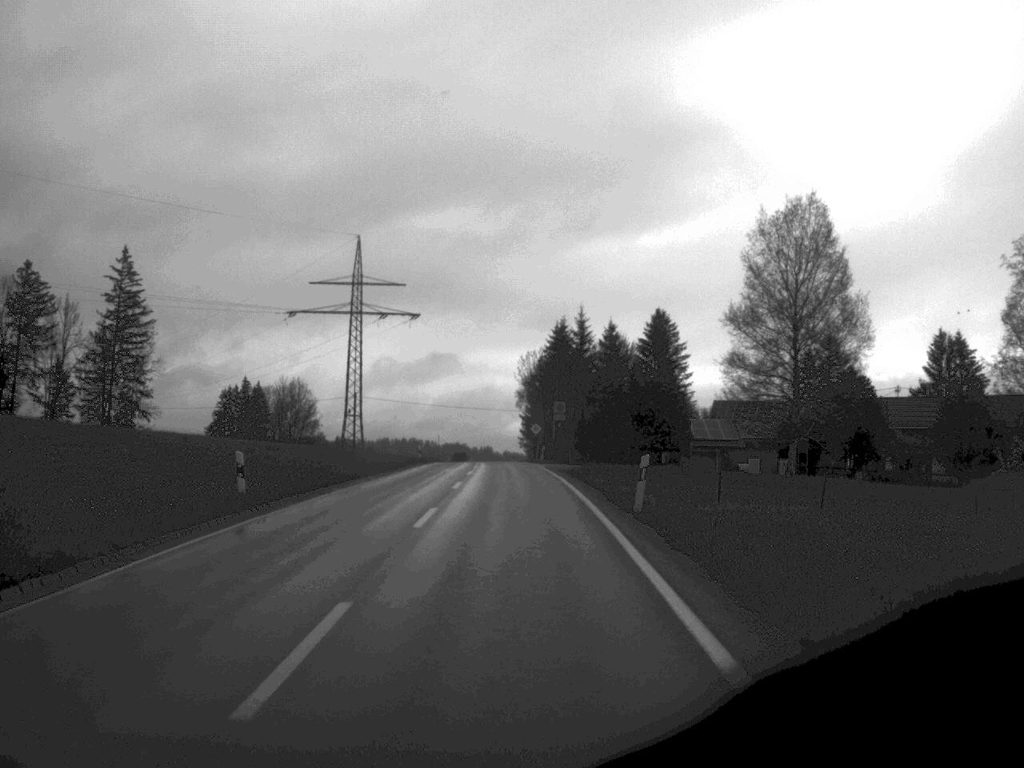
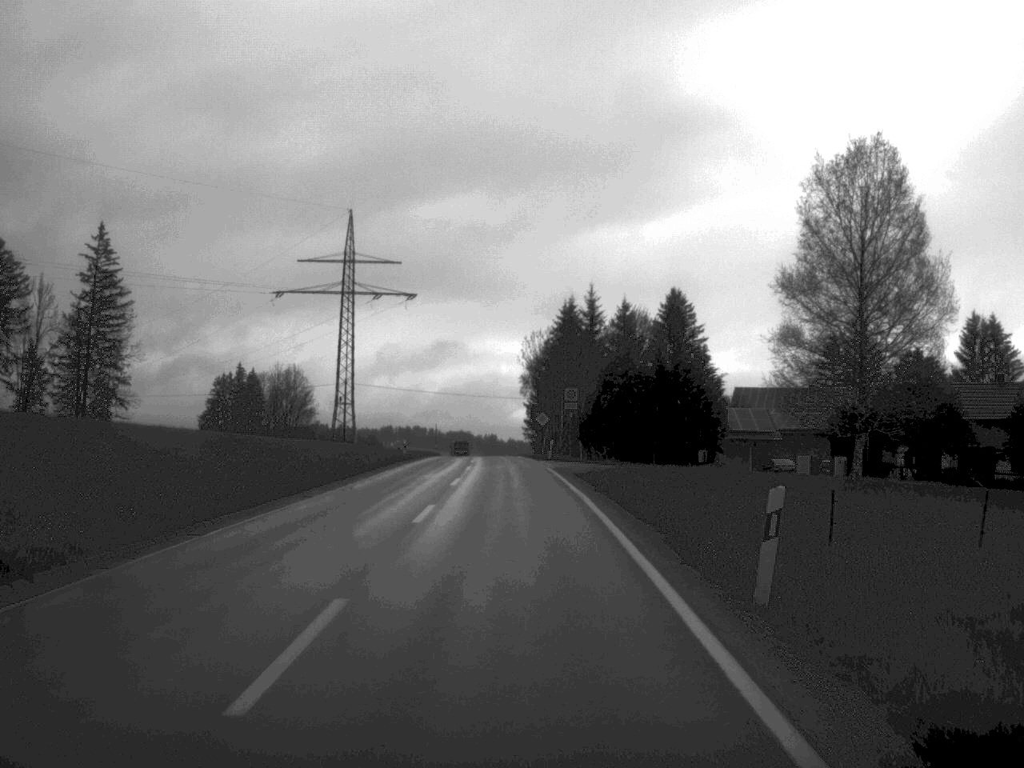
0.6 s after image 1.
(0.0, +11.2) m; 0°
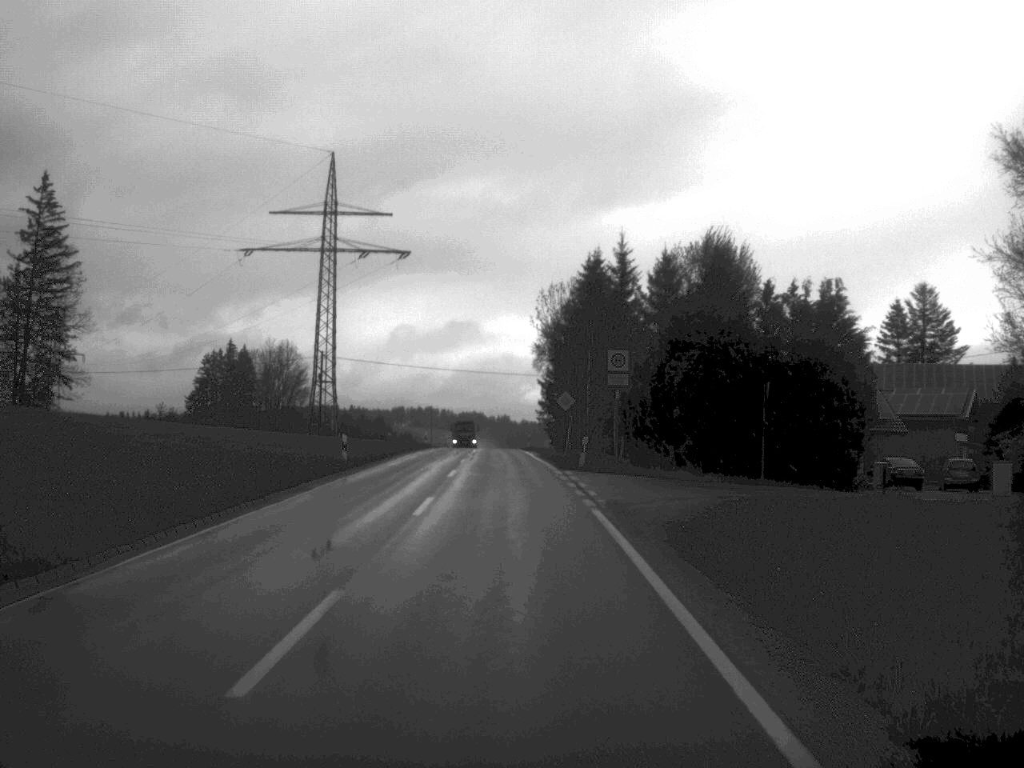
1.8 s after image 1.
(-0.1, +23.2) m; -1°
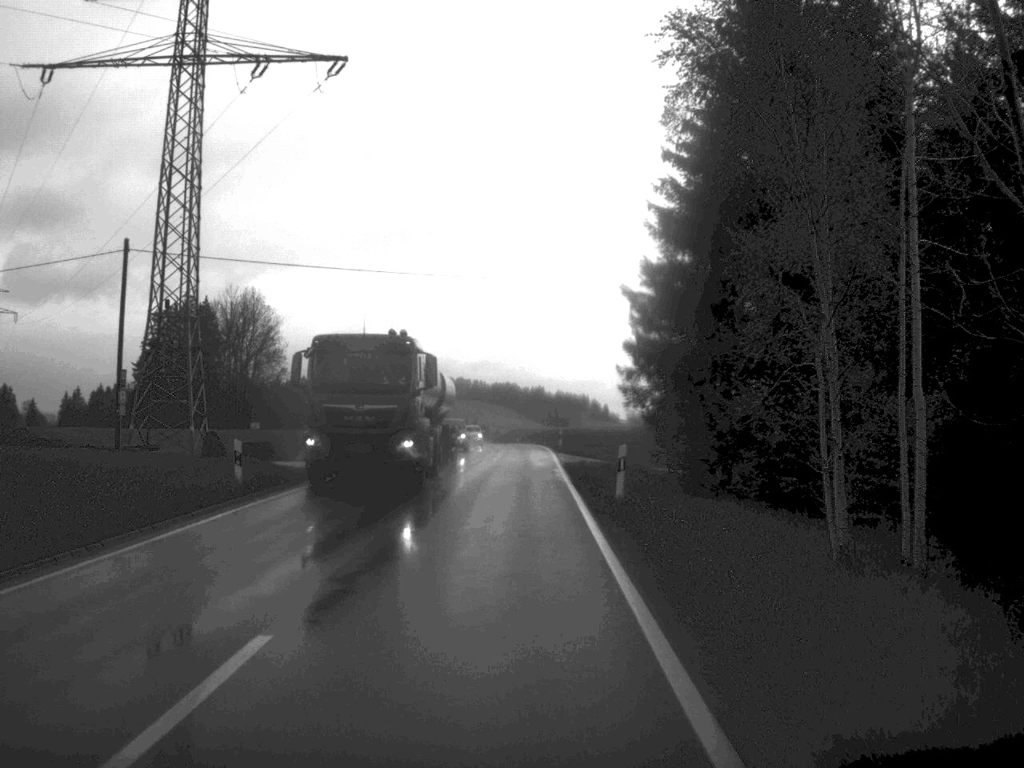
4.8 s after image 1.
(-1.0, +61.1) m; -2°
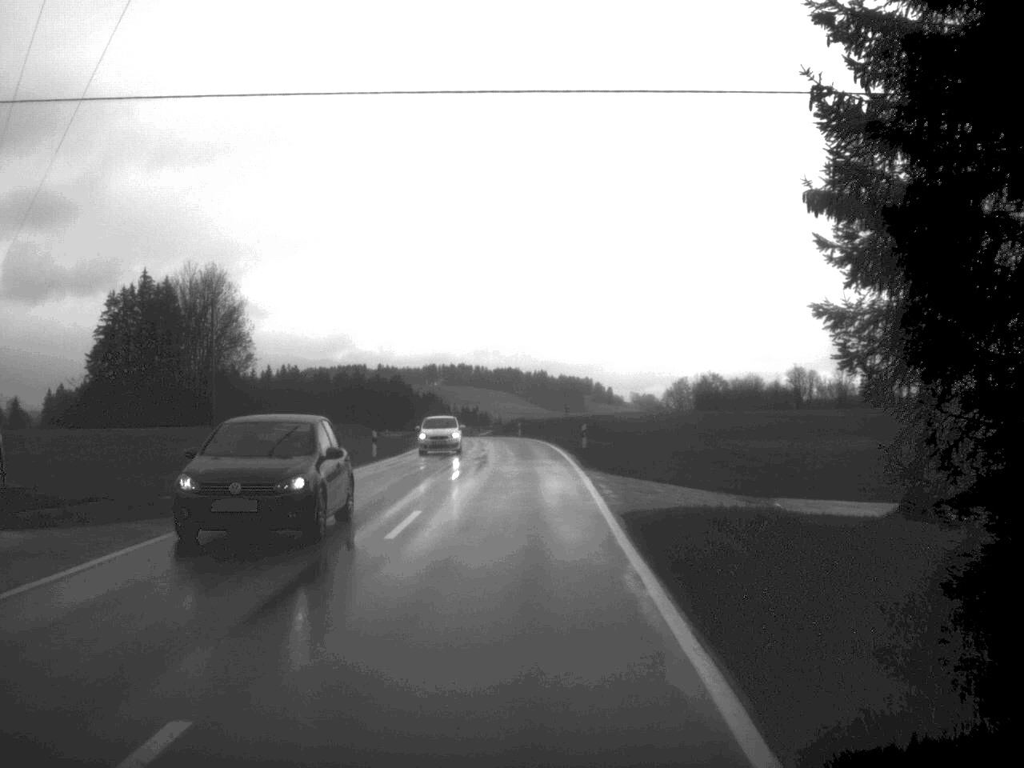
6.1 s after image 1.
(-0.1, +25.3) m; 0°
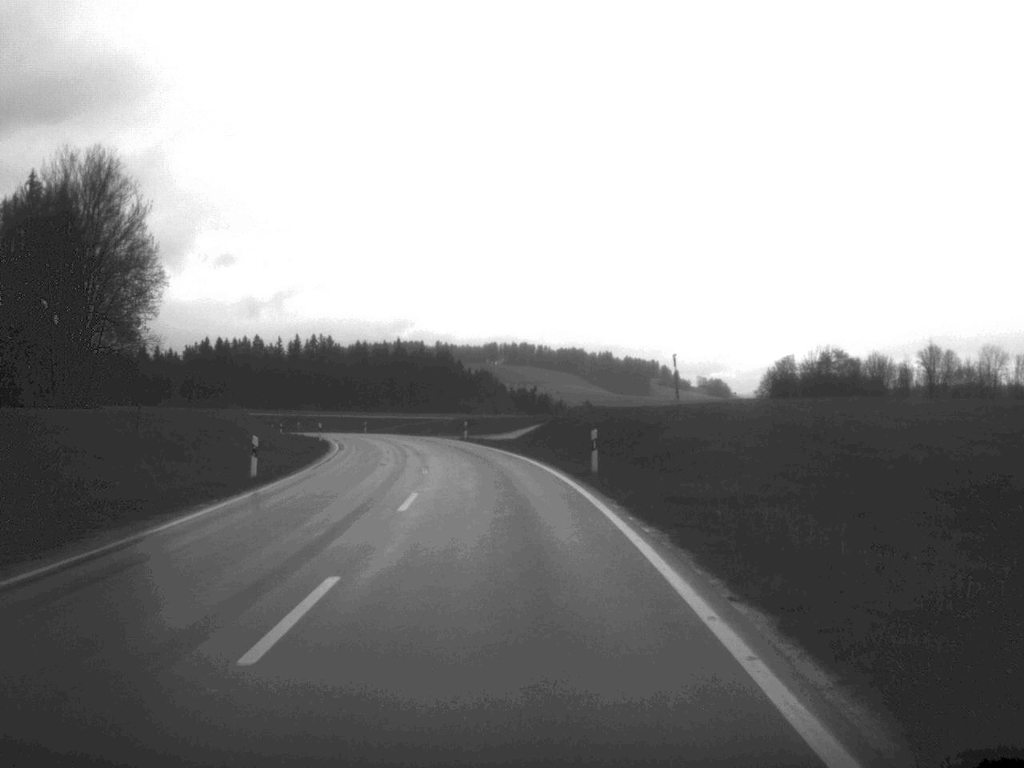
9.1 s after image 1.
(-0.7, +67.3) m; -3°
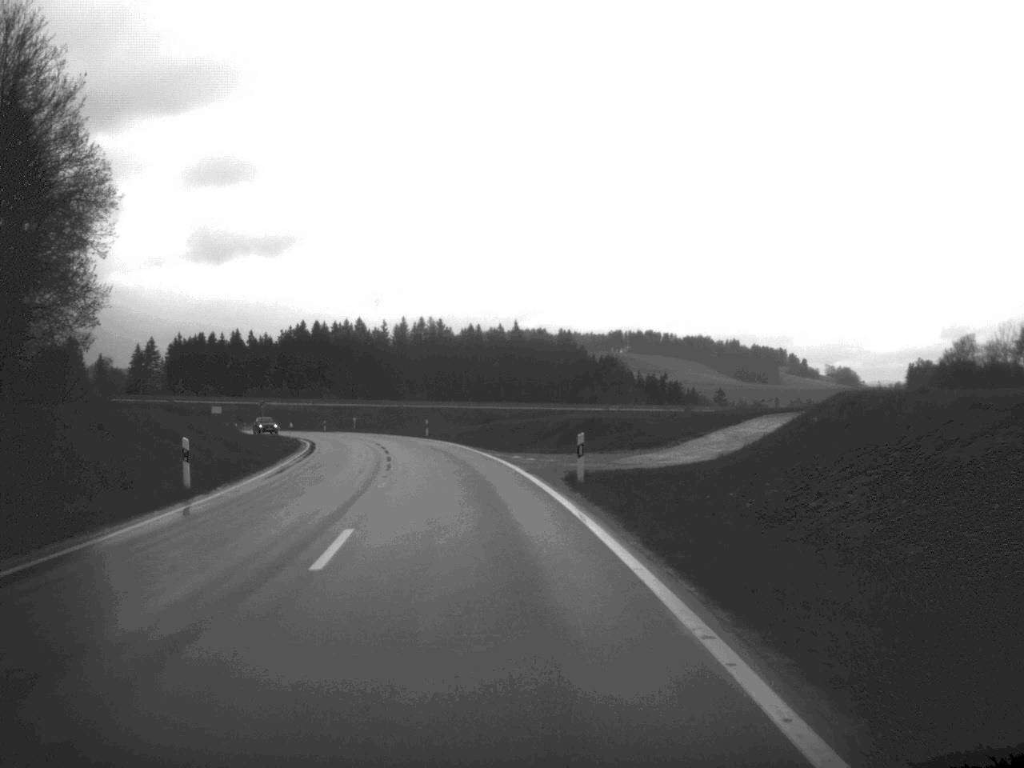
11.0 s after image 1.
(-1.8, +42.2) m; -6°
